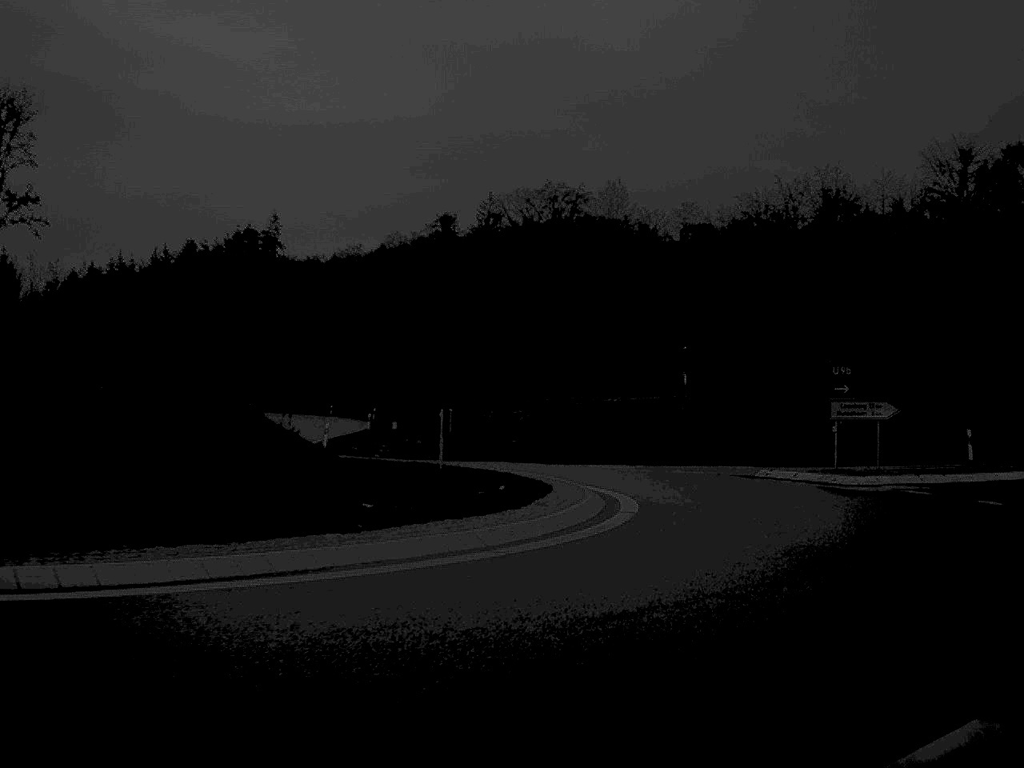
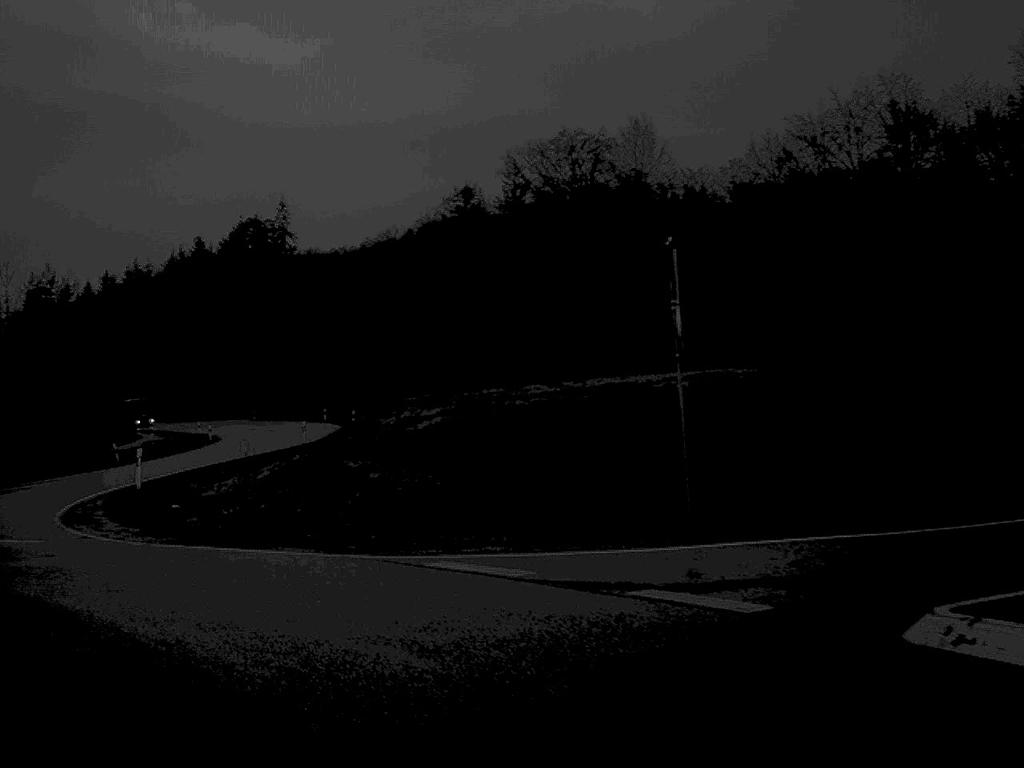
(+3.4, +21.8) m; -4°
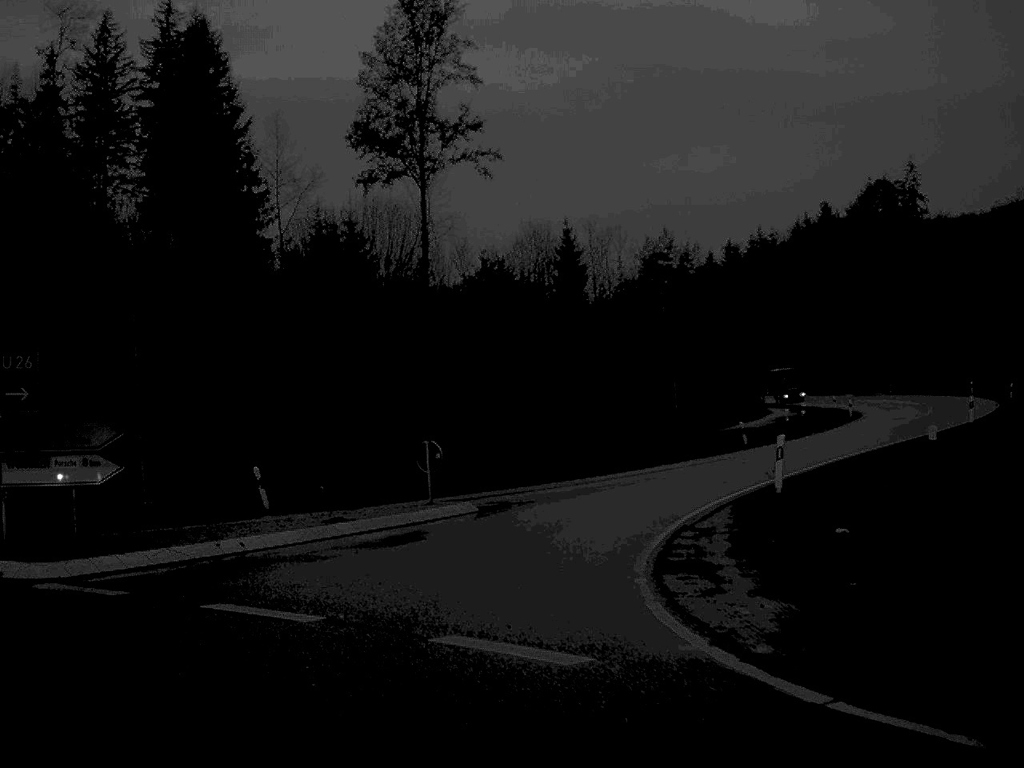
(-2.6, +9.8) m; -28°
